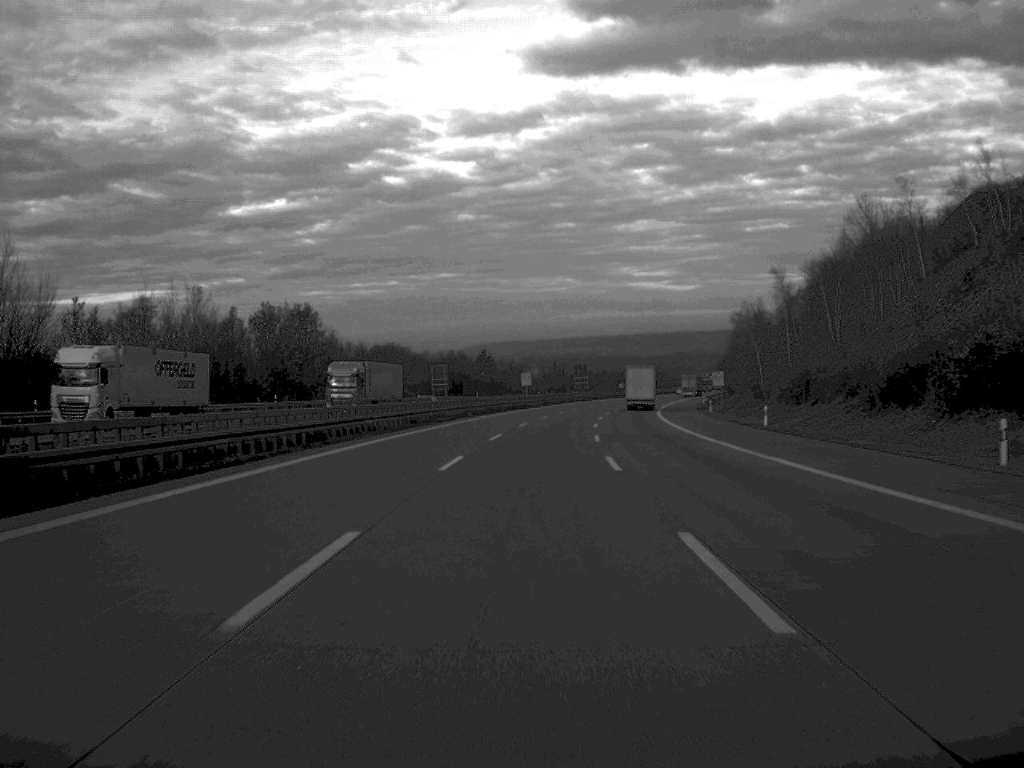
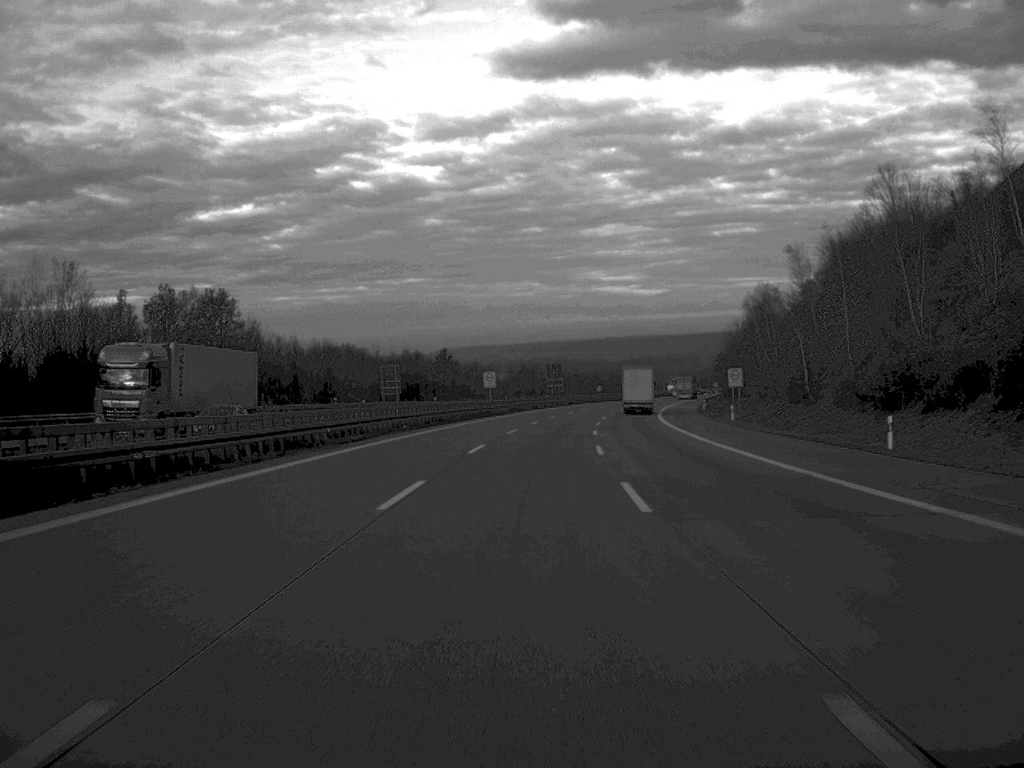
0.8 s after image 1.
(+0.3, +26.1) m; +1°
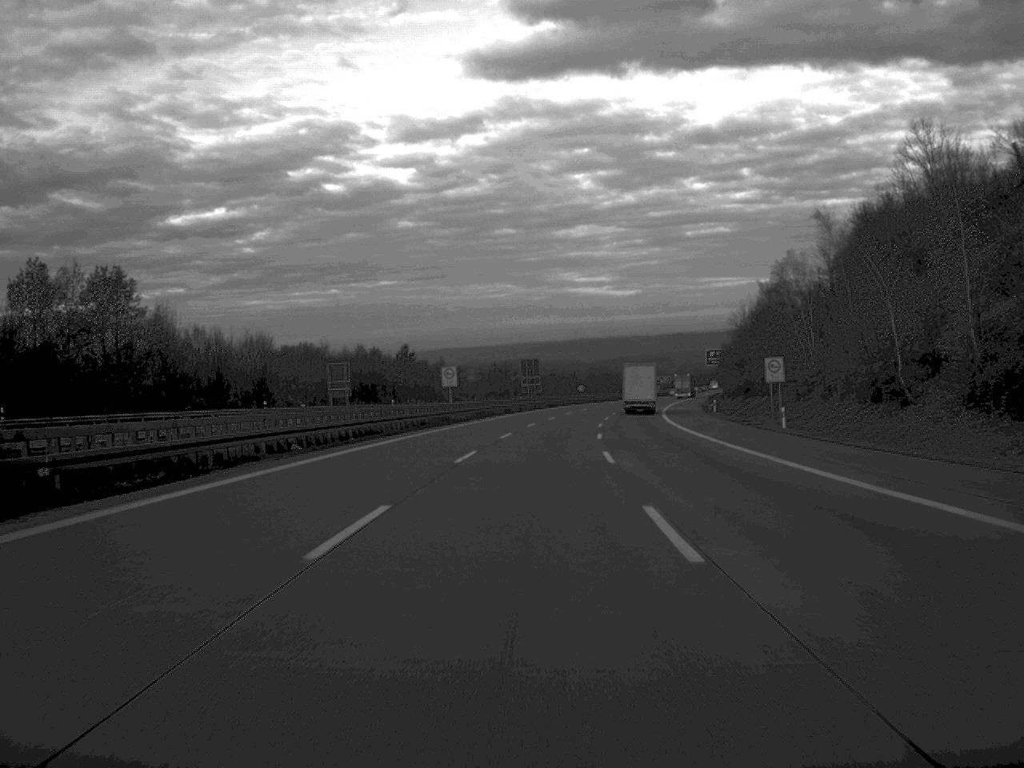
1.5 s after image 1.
(+0.2, +23.8) m; +1°
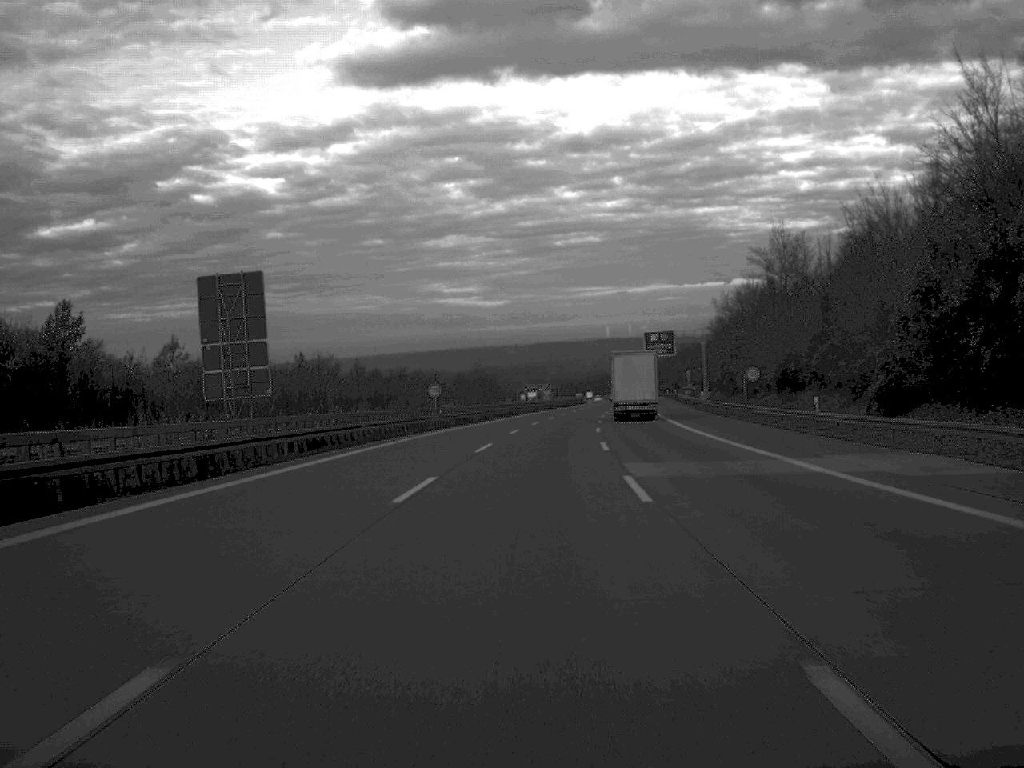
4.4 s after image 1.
(+5.1, +100.8) m; +6°
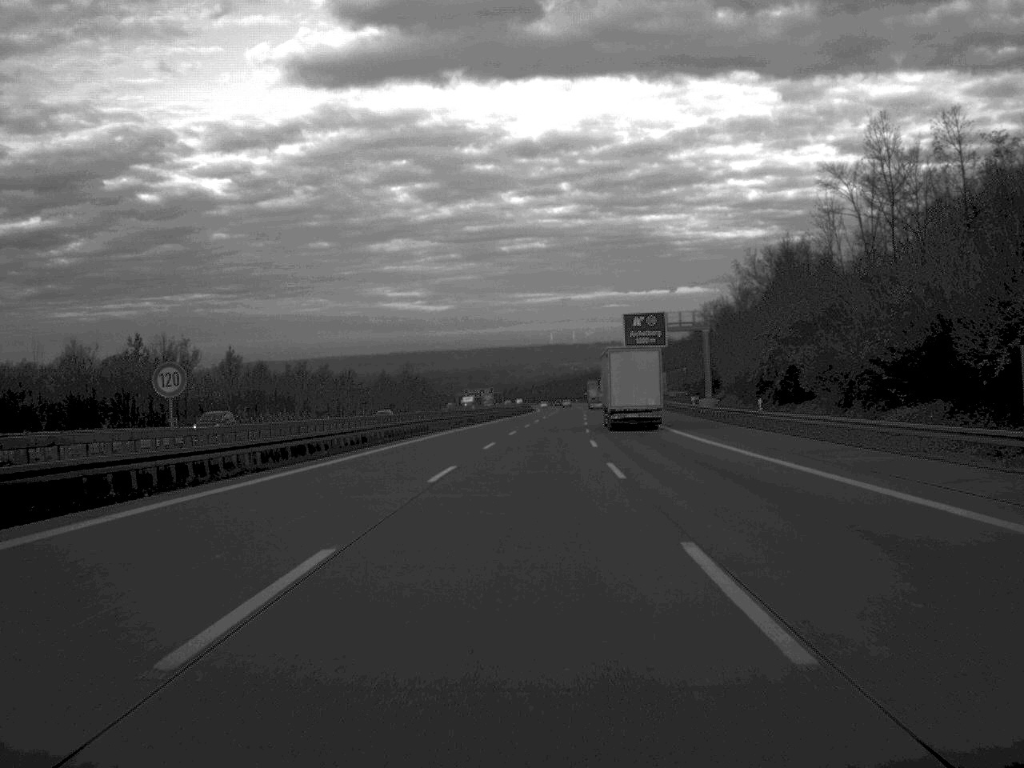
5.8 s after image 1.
(+1.1, +47.7) m; +3°
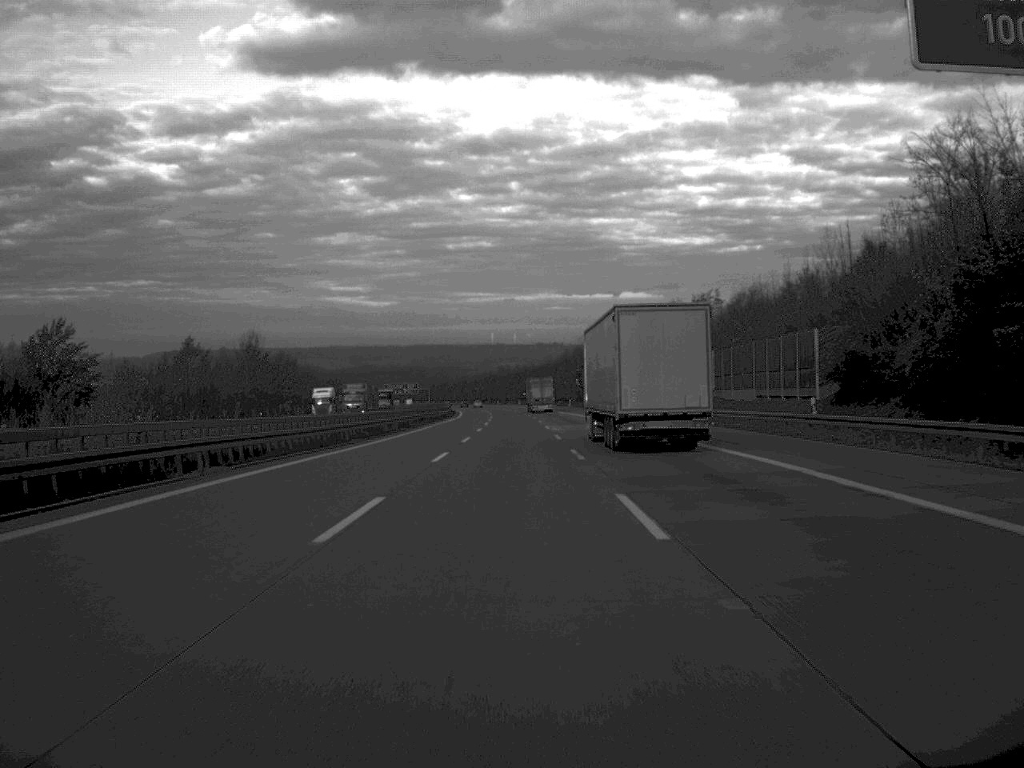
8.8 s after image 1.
(+3.1, +101.1) m; +3°
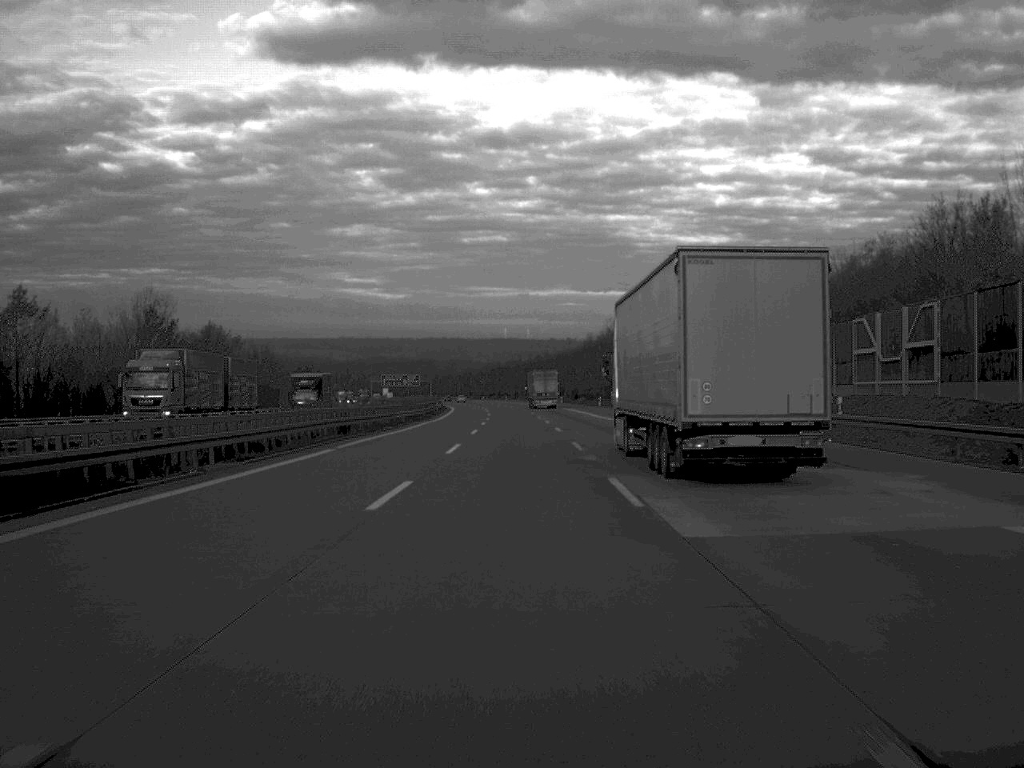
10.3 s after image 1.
(-0.2, +50.0) m; -1°
